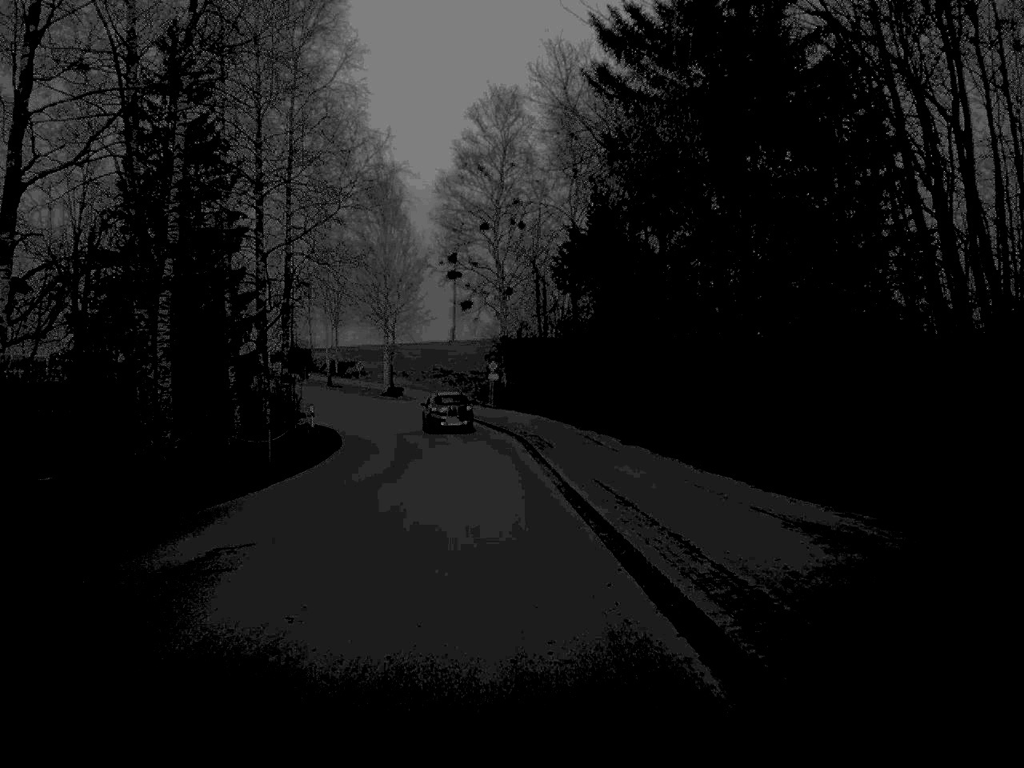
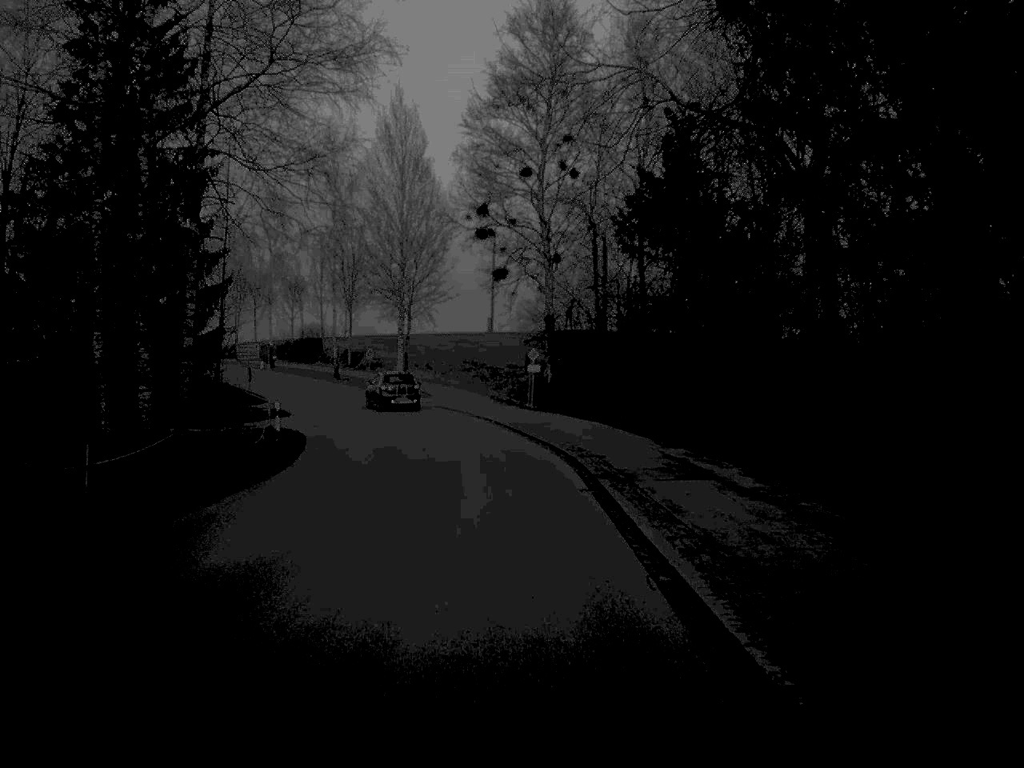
(-0.3, +16.5) m; -2°
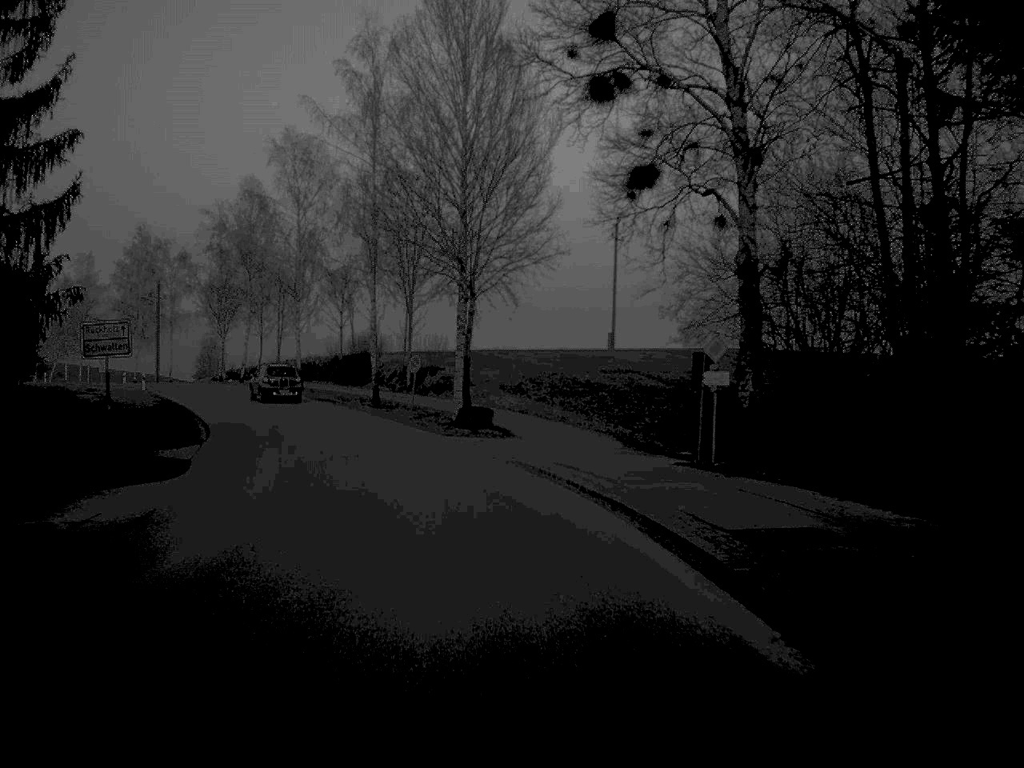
(-0.9, +28.3) m; -5°
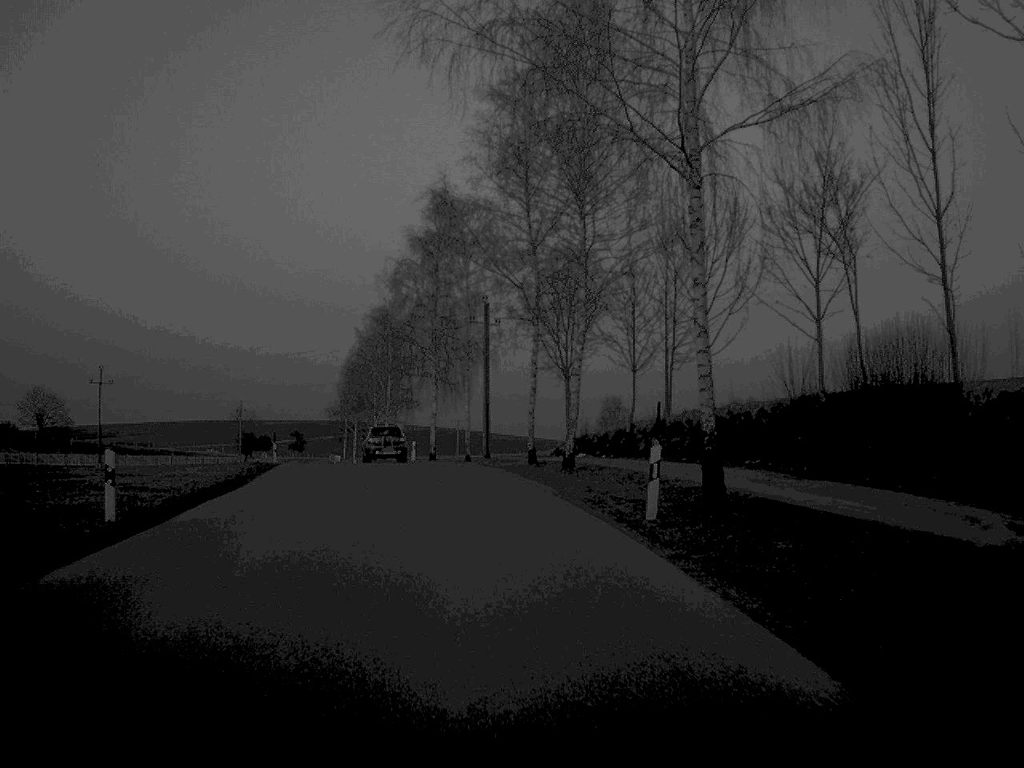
(-7.9, +47.1) m; -18°
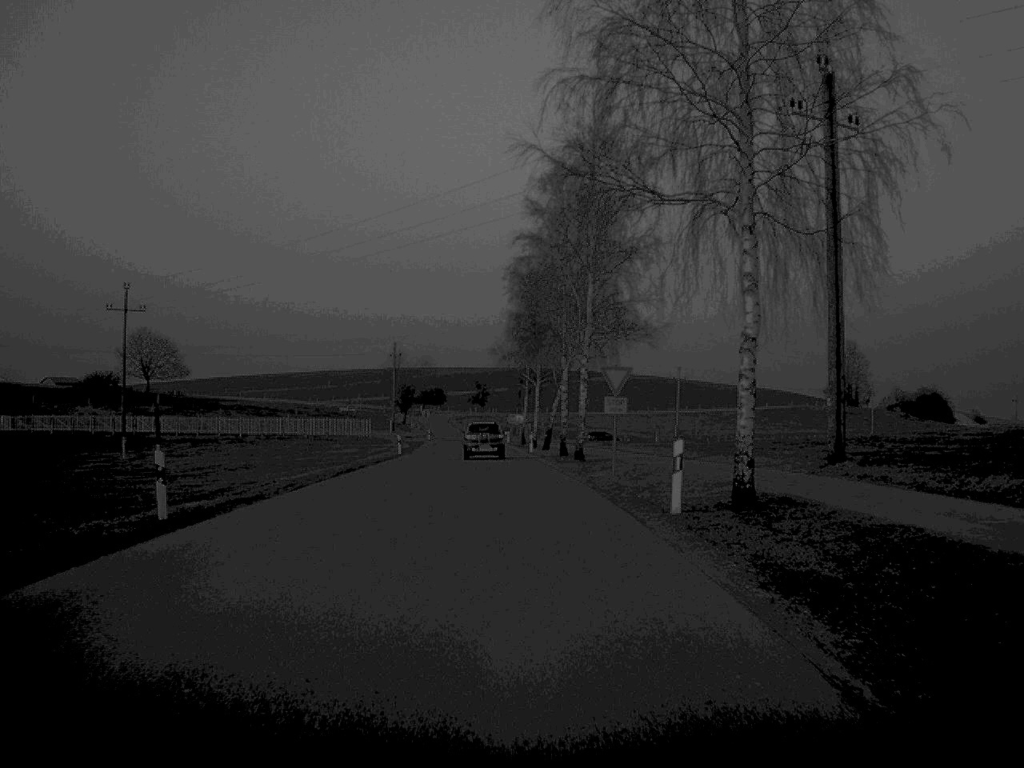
(-4.8, +49.1) m; -9°
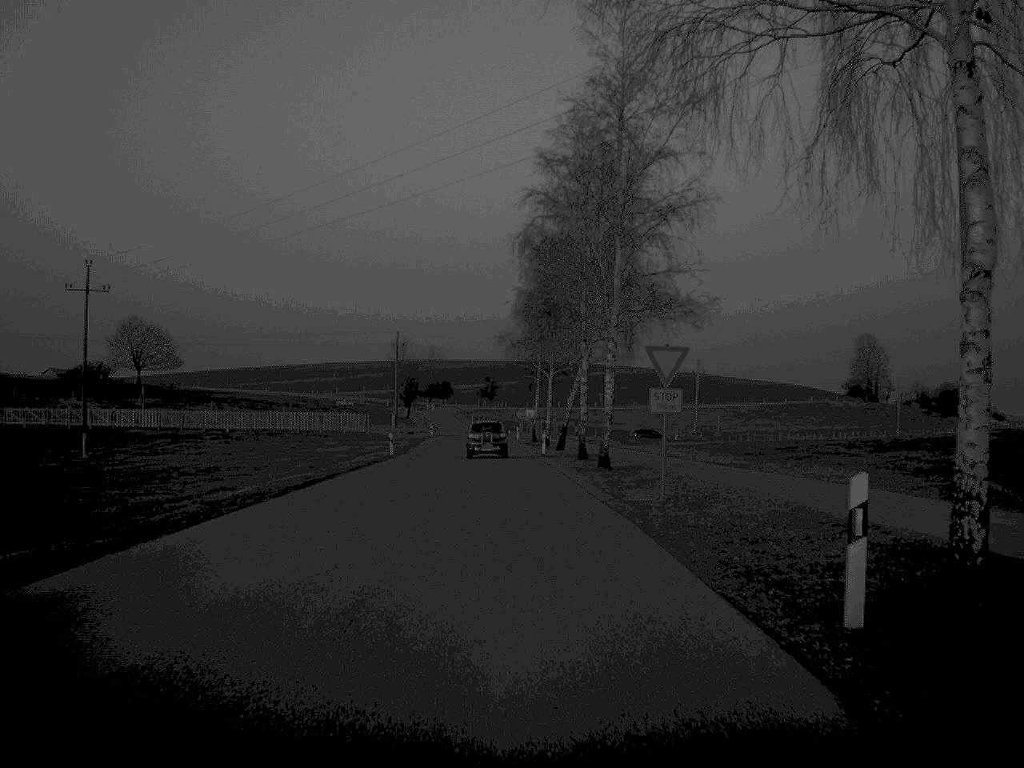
(0.0, +9.3) m; 0°
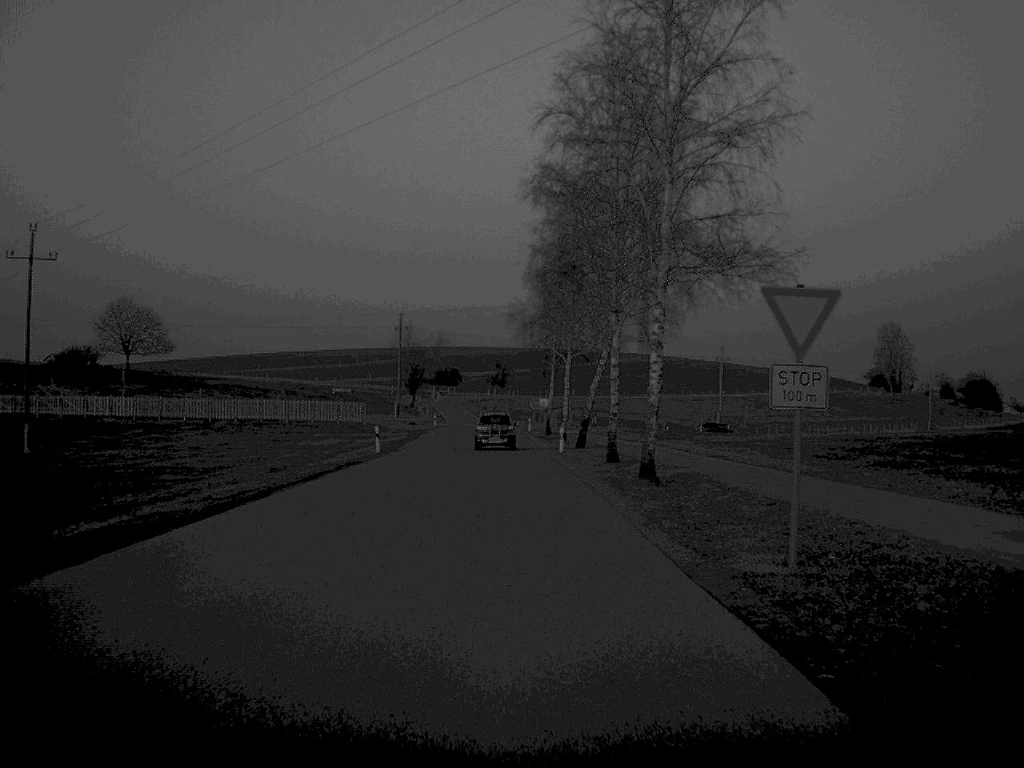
(0.0, +10.4) m; -1°
